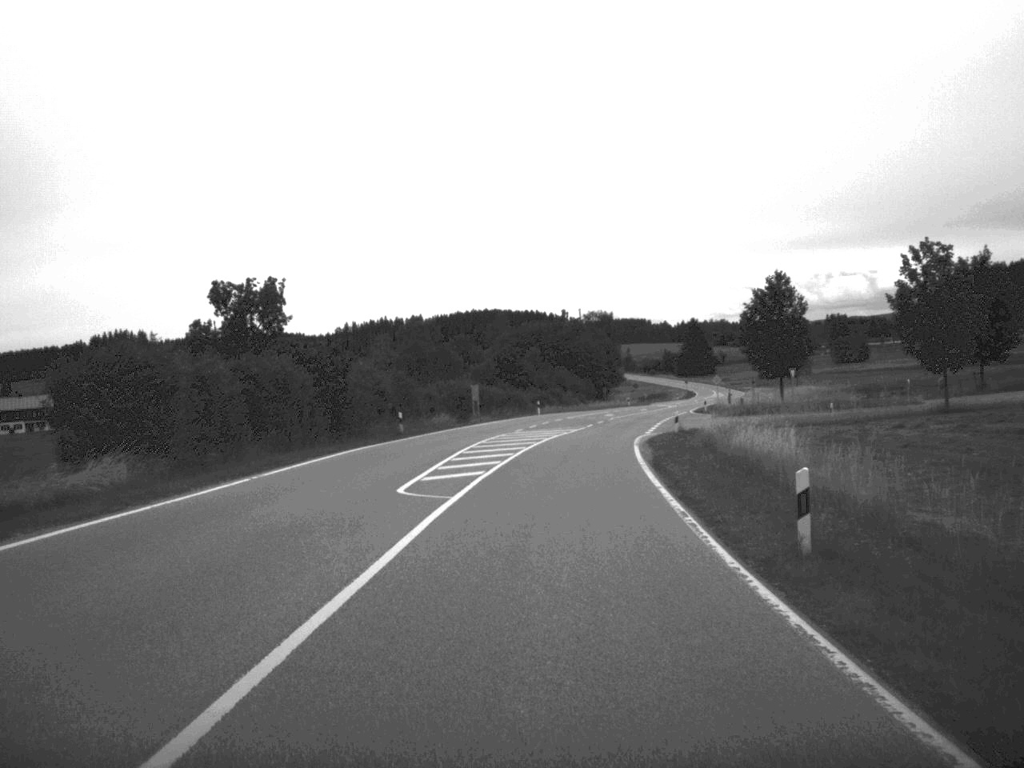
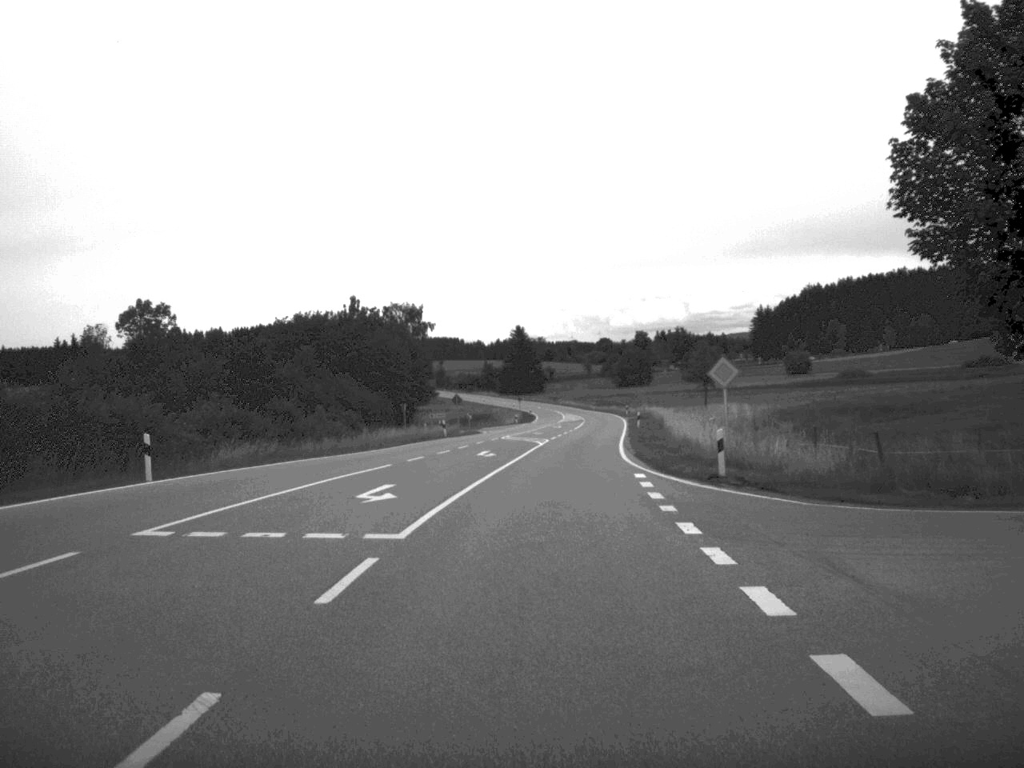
(+4.8, +64.8) m; +8°
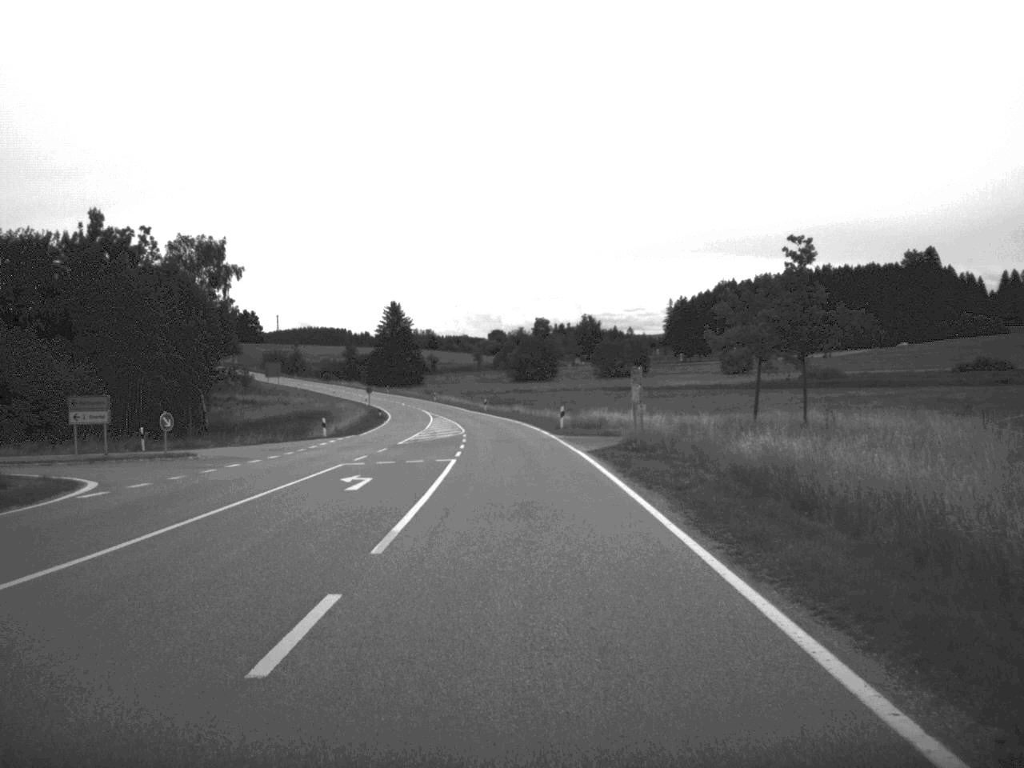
(+3.2, +68.1) m; +5°
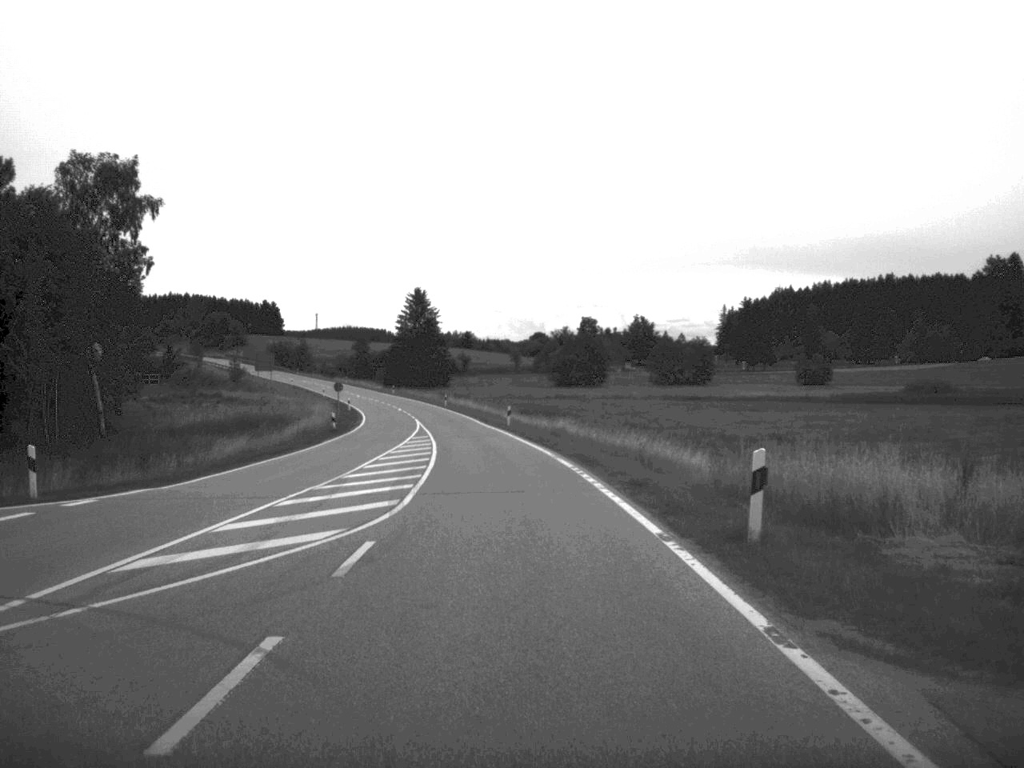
(-0.4, +40.8) m; -2°
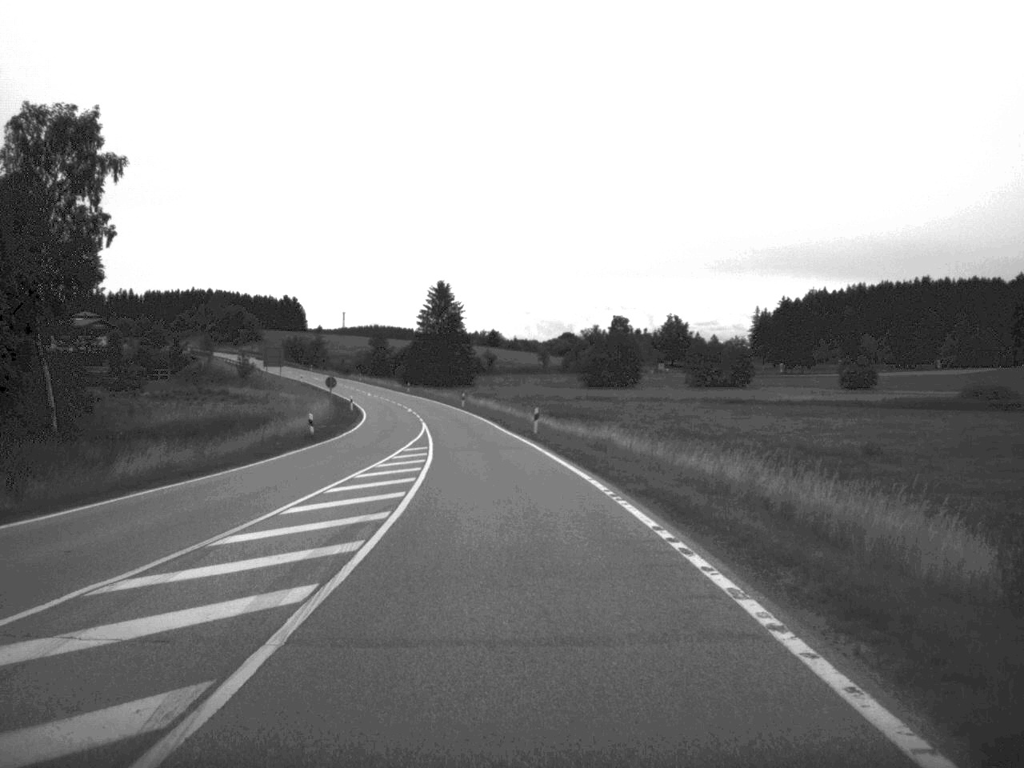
(-0.1, +13.7) m; -1°
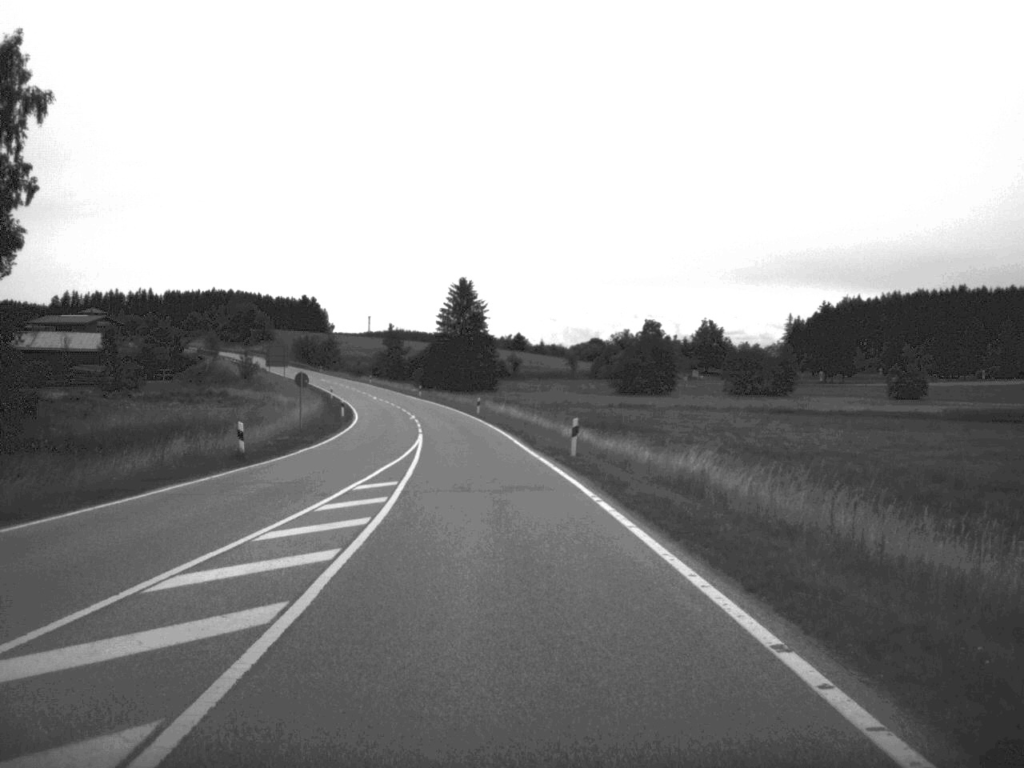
(-0.2, +15.9) m; -1°
